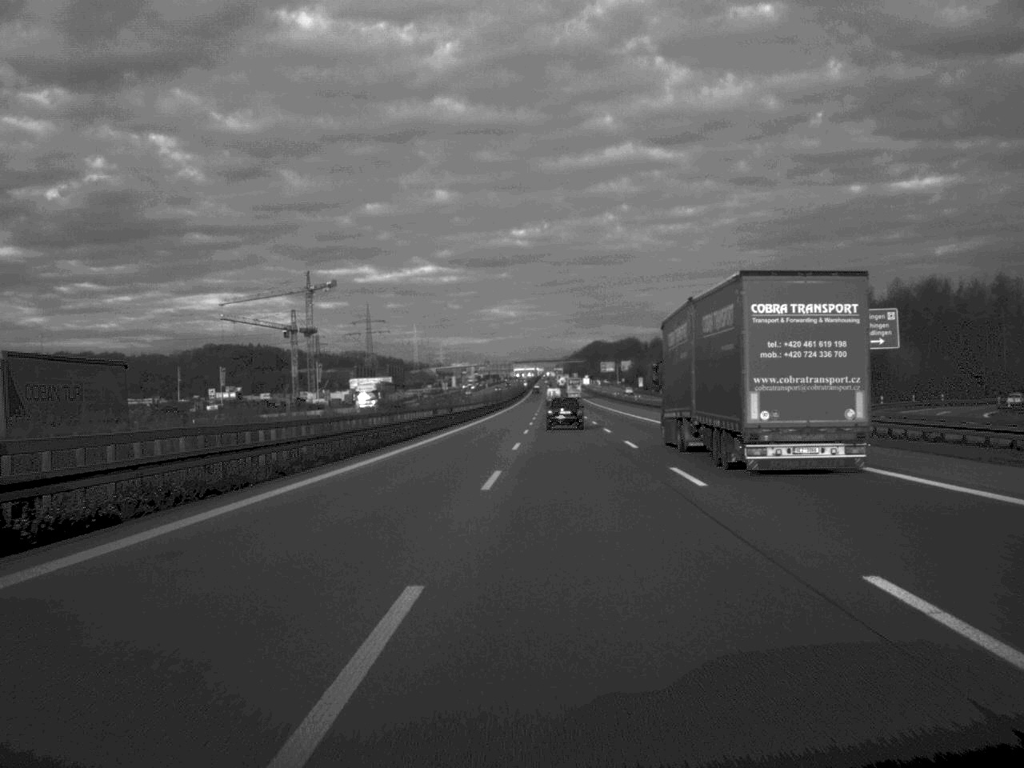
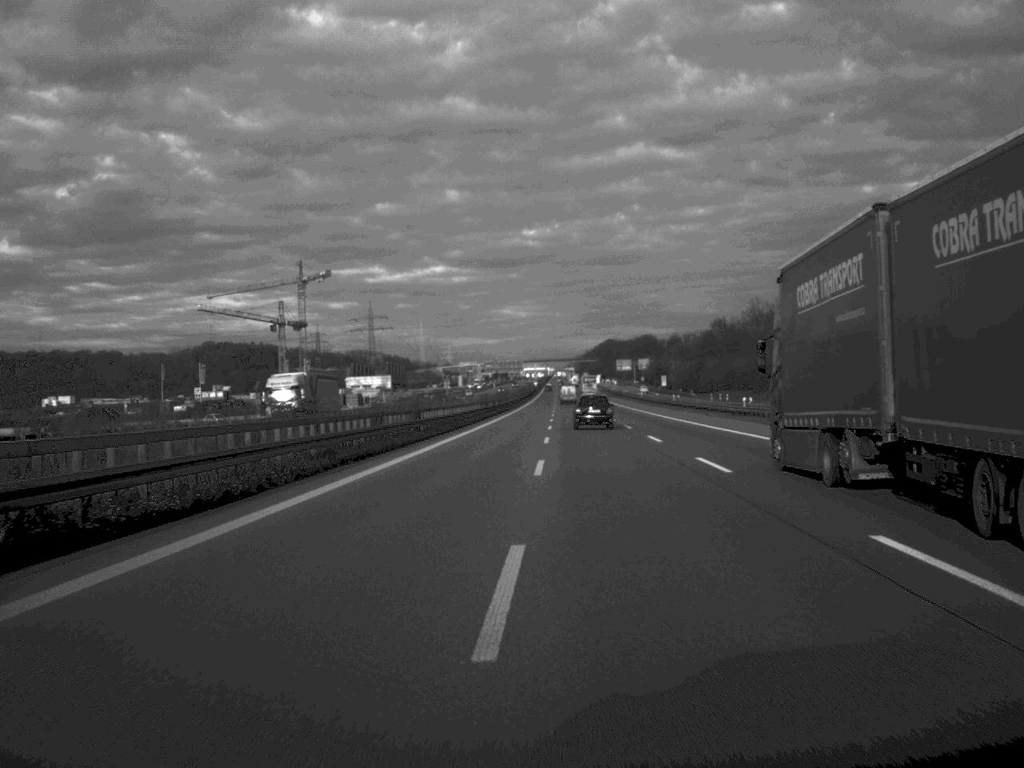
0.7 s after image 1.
(-0.1, +31.7) m; 0°
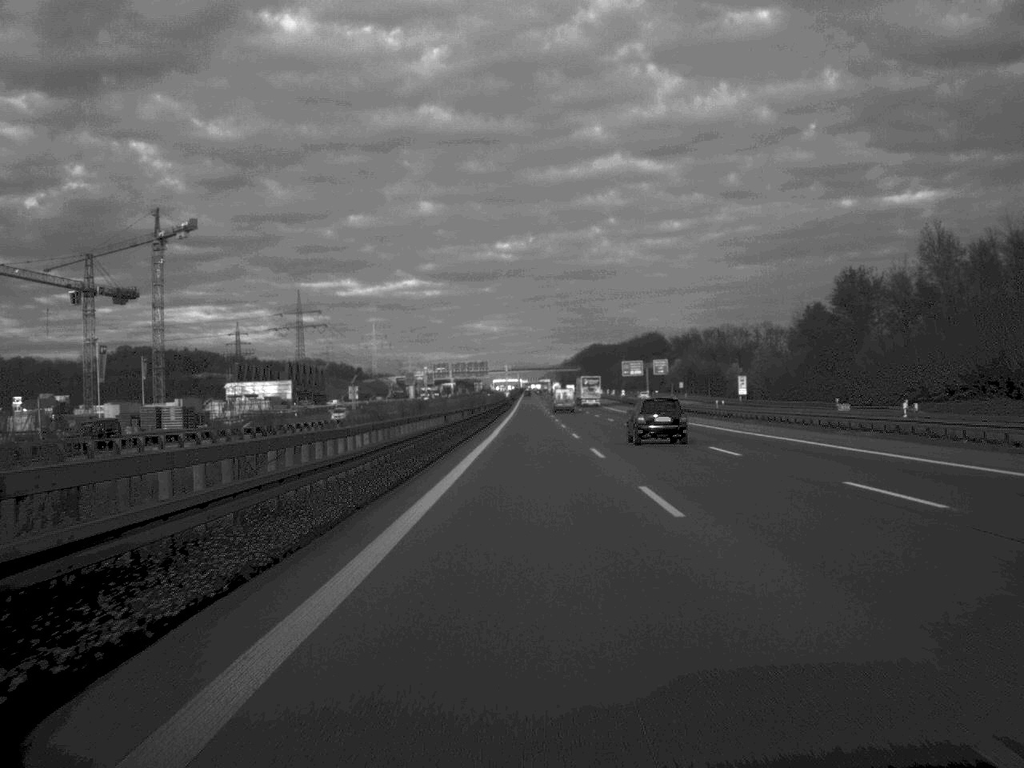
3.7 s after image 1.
(+1.0, +134.3) m; +1°
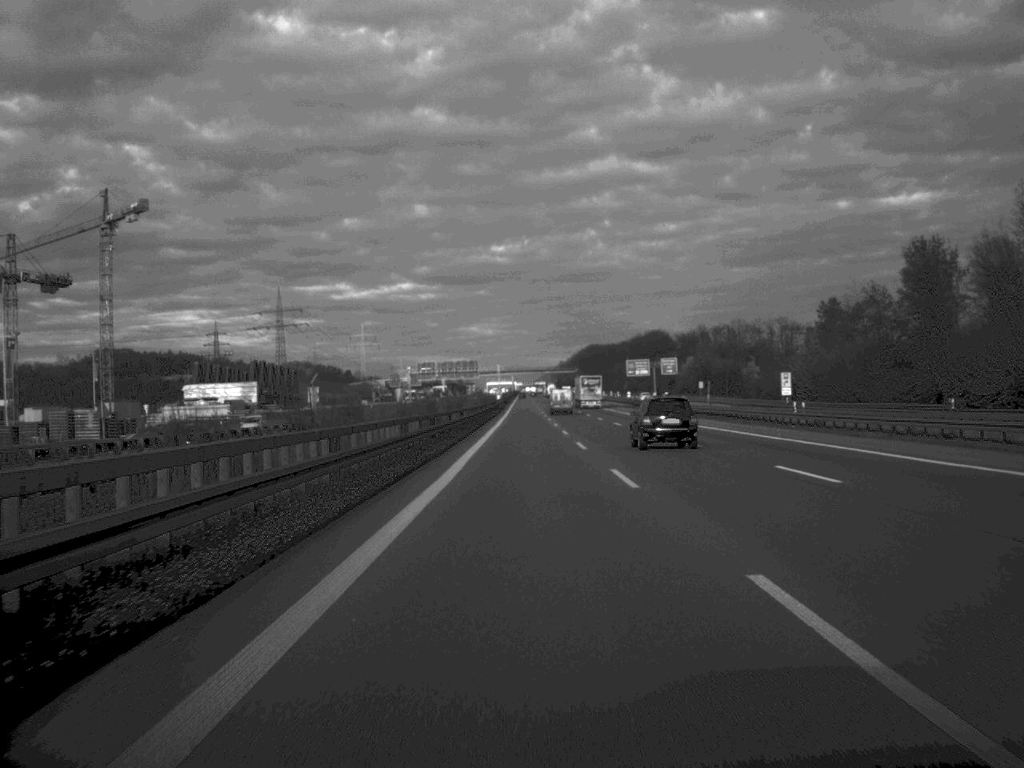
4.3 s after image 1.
(+0.1, +30.2) m; 0°
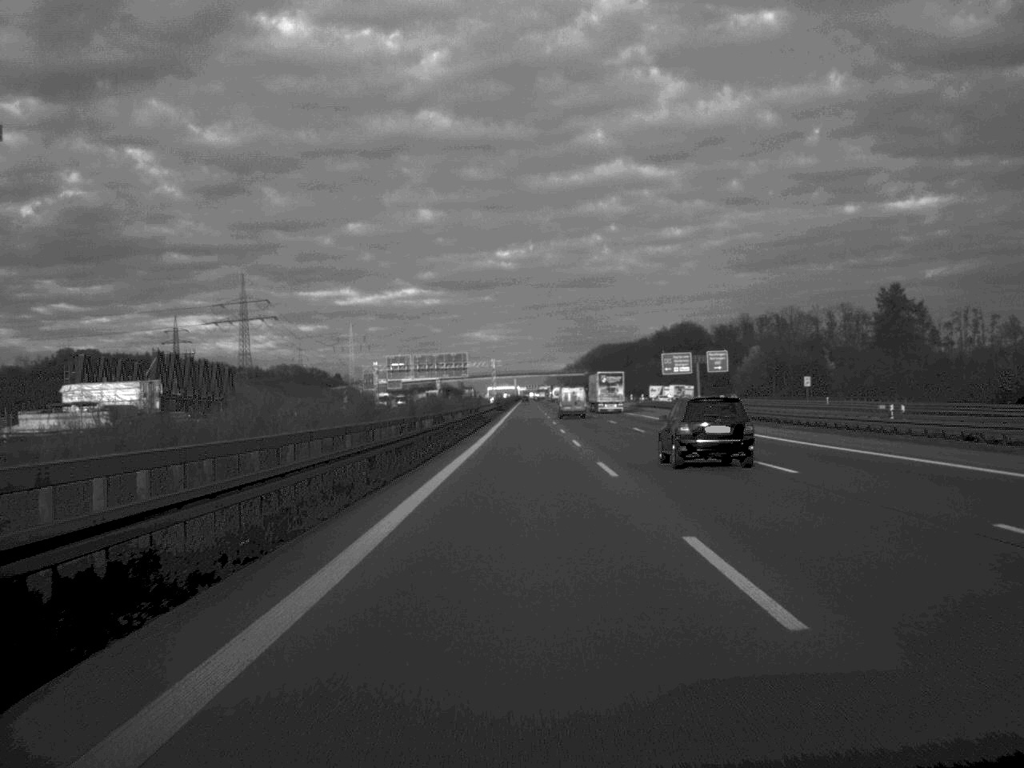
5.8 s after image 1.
(-0.1, +67.9) m; 0°
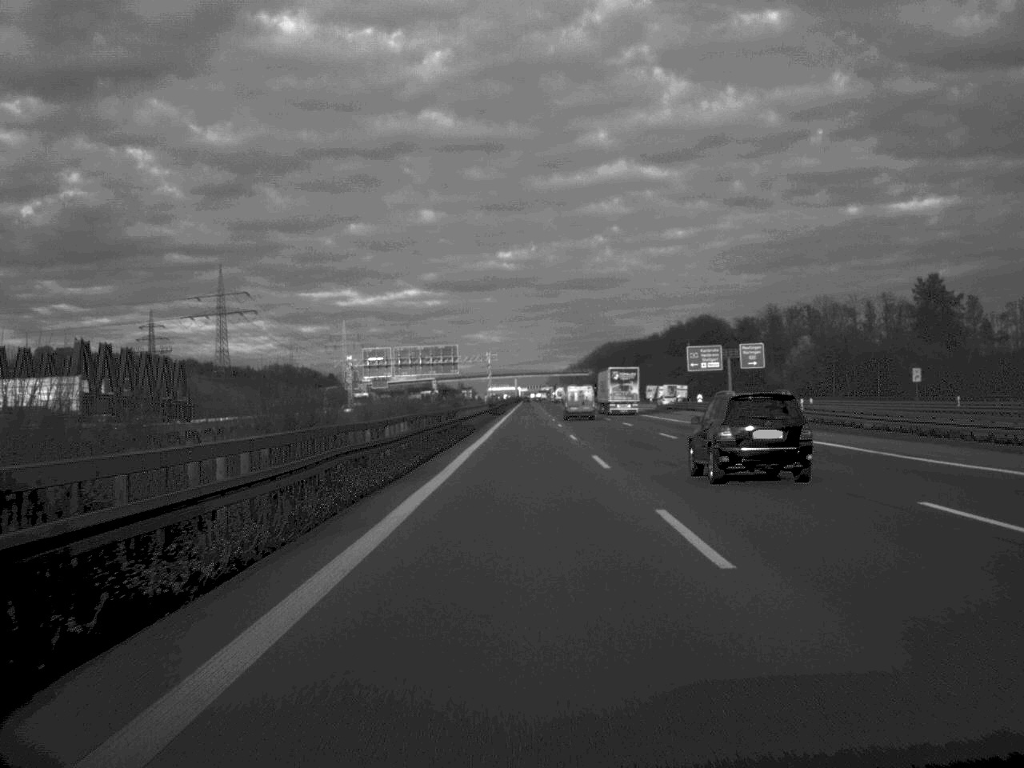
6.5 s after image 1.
(0.0, +31.7) m; 0°
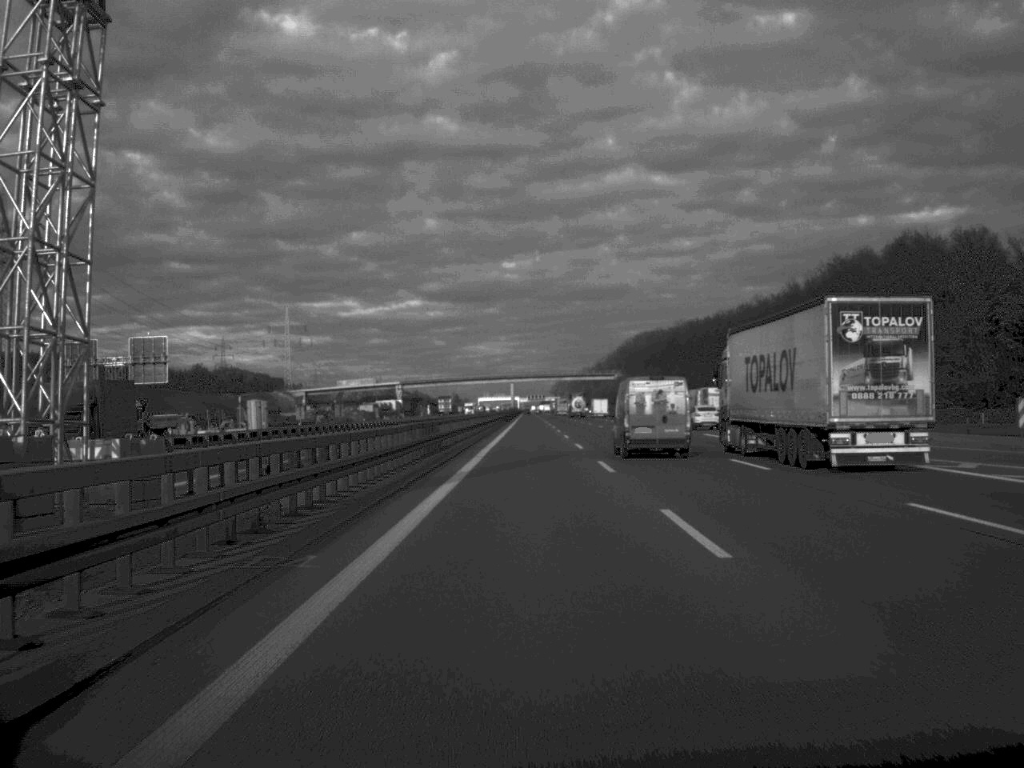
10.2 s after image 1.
(-0.1, +166.3) m; 0°
